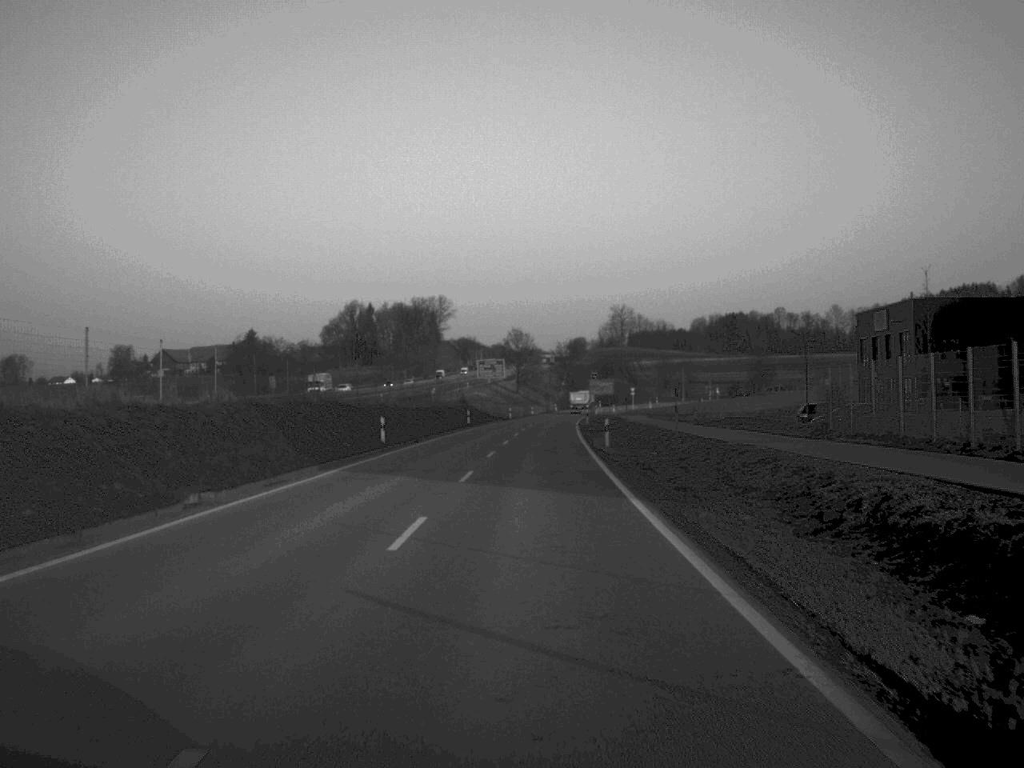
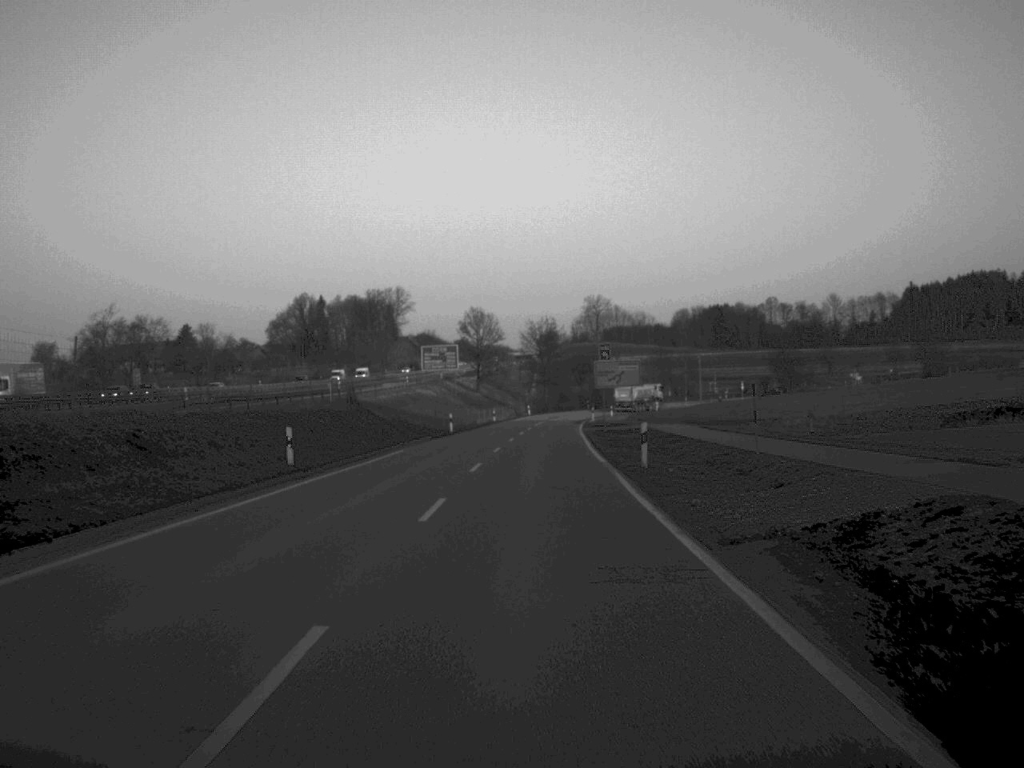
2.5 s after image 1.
(+0.7, +56.2) m; +2°
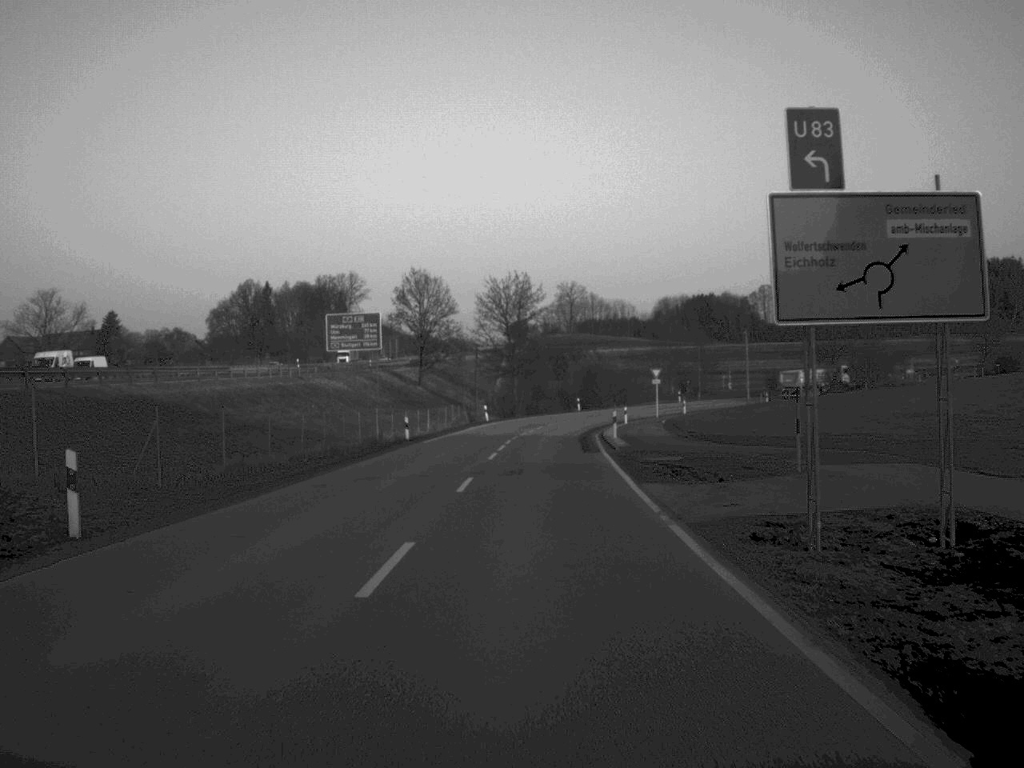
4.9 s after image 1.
(+0.8, +54.1) m; +2°
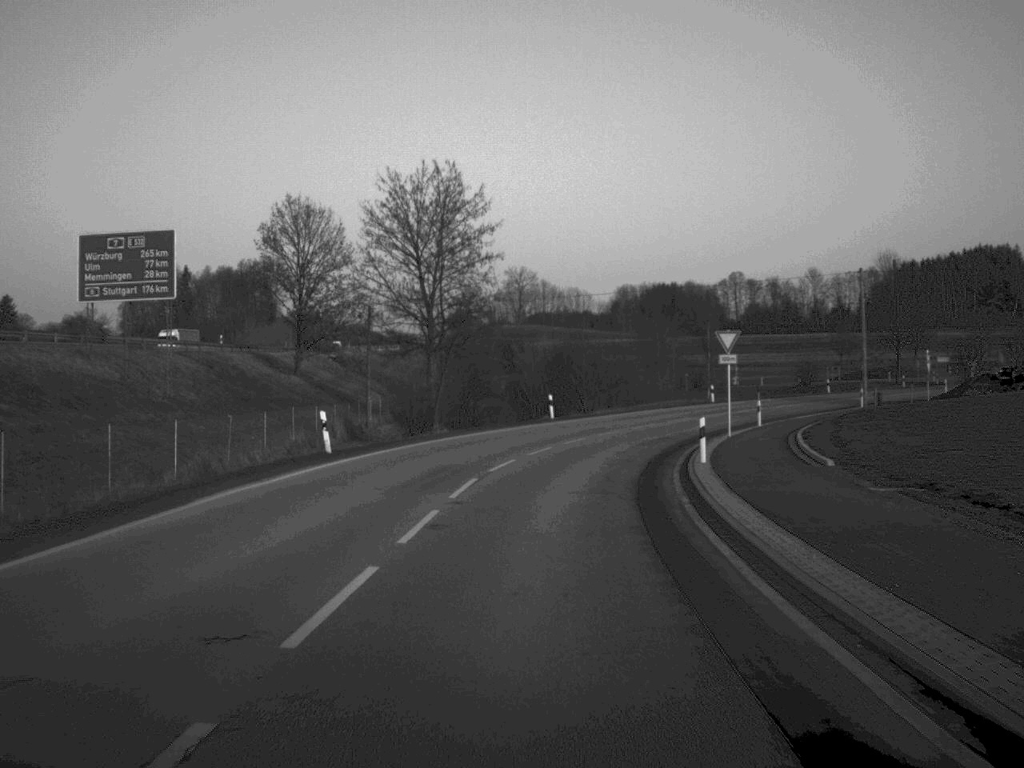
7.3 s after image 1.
(+0.9, +49.8) m; +3°
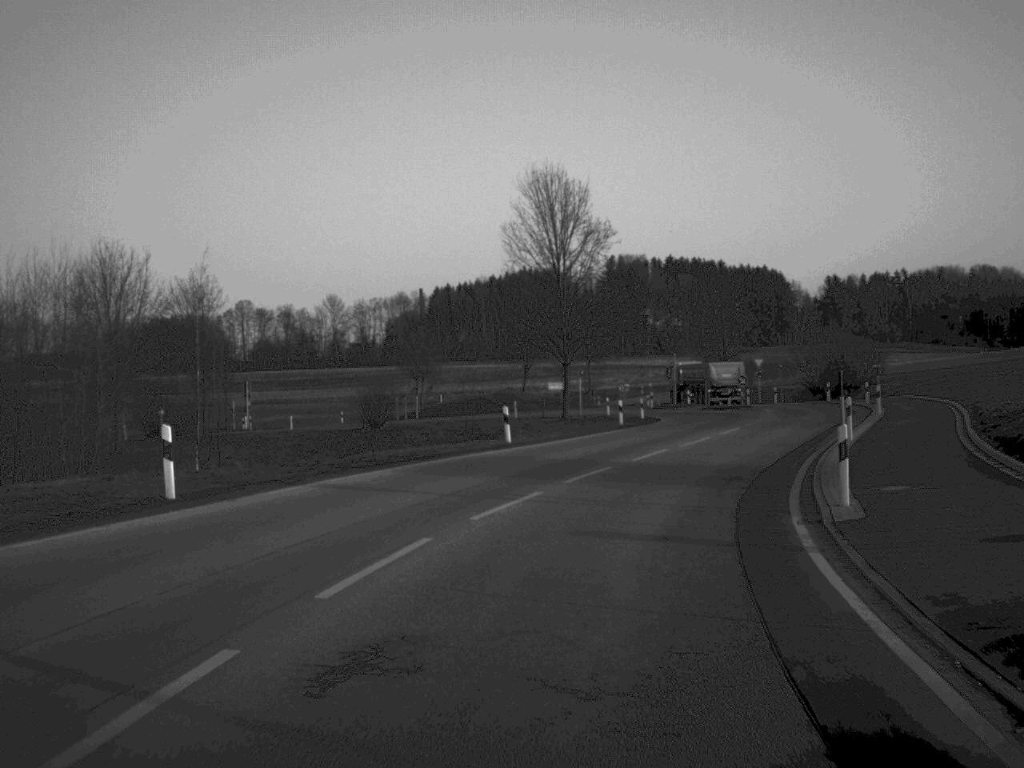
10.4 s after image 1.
(+8.8, +56.4) m; +22°
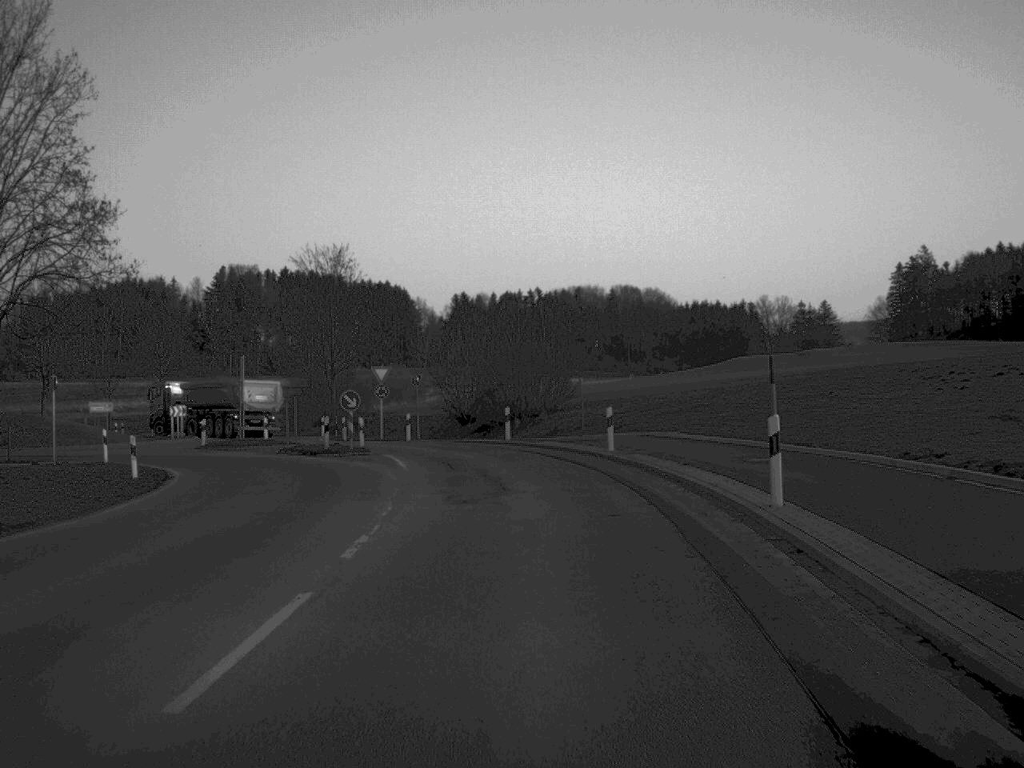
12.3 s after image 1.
(+5.5, +32.3) m; +17°
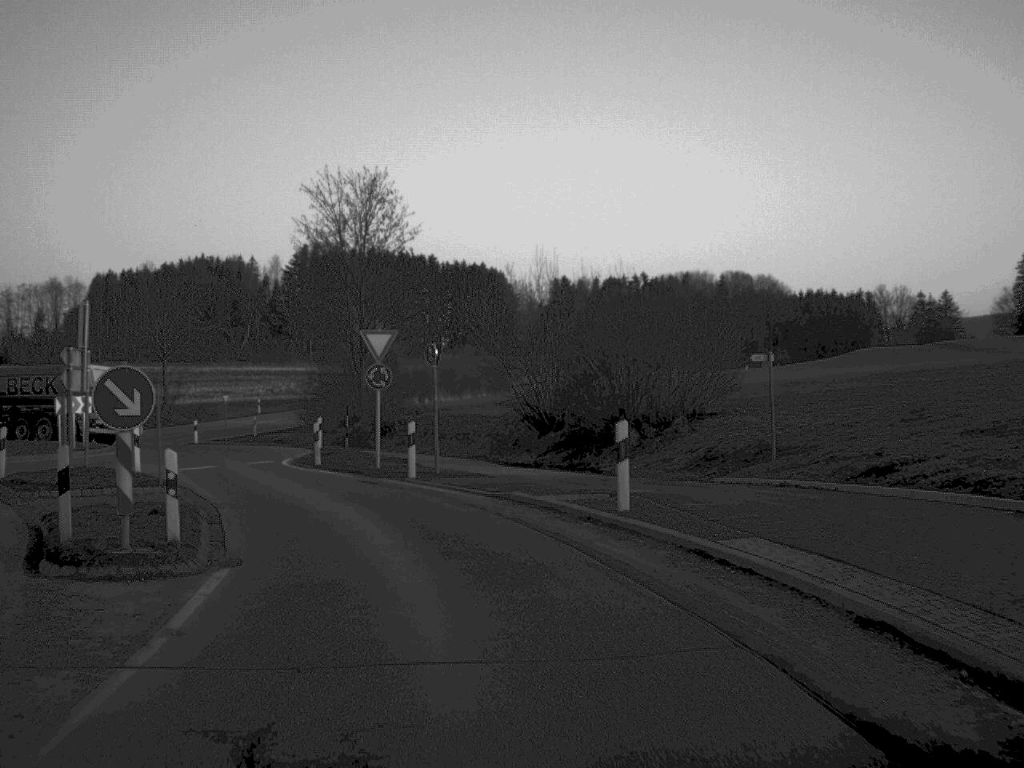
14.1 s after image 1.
(-0.5, +25.9) m; -5°
